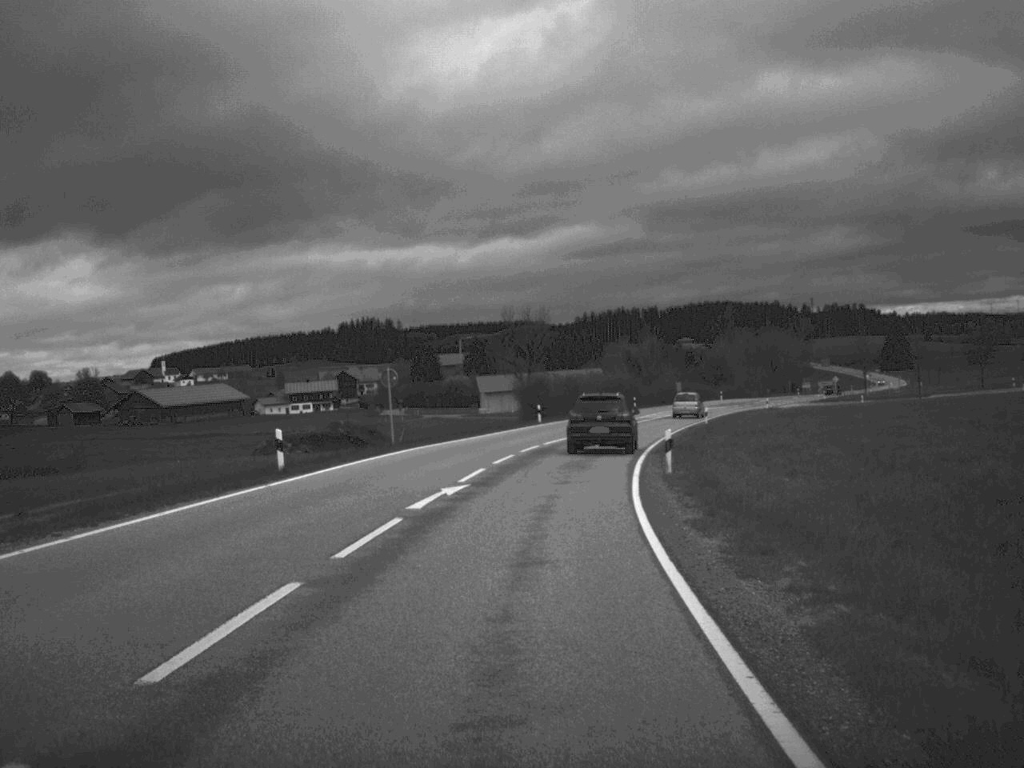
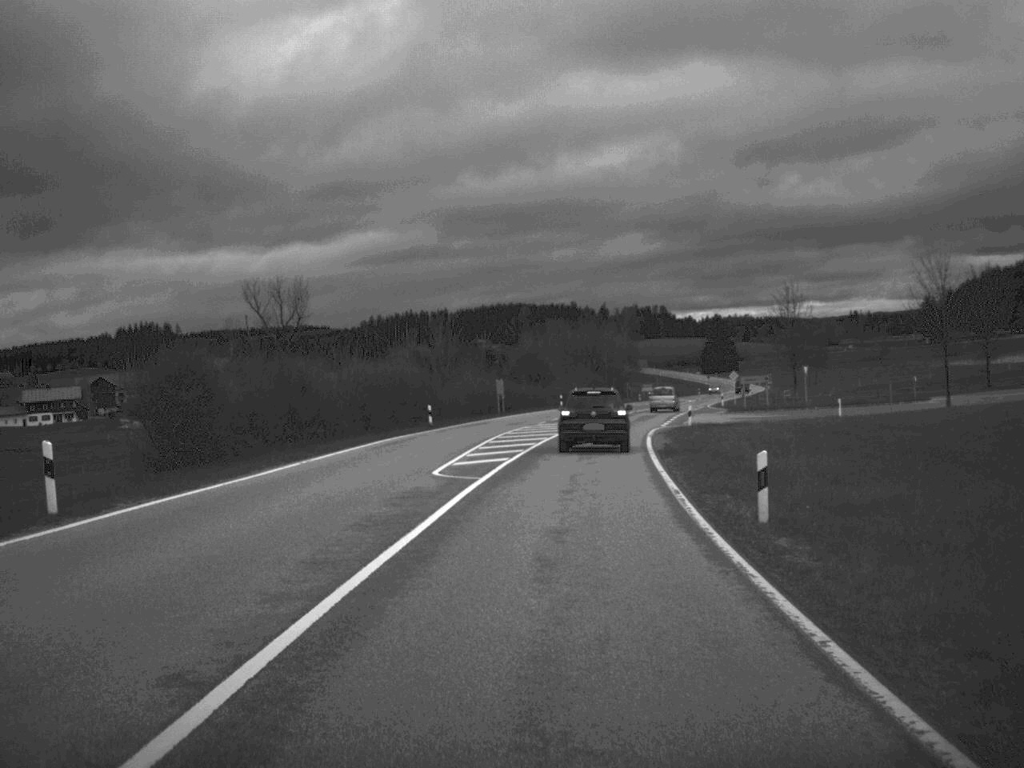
(+3.9, +51.7) m; +9°
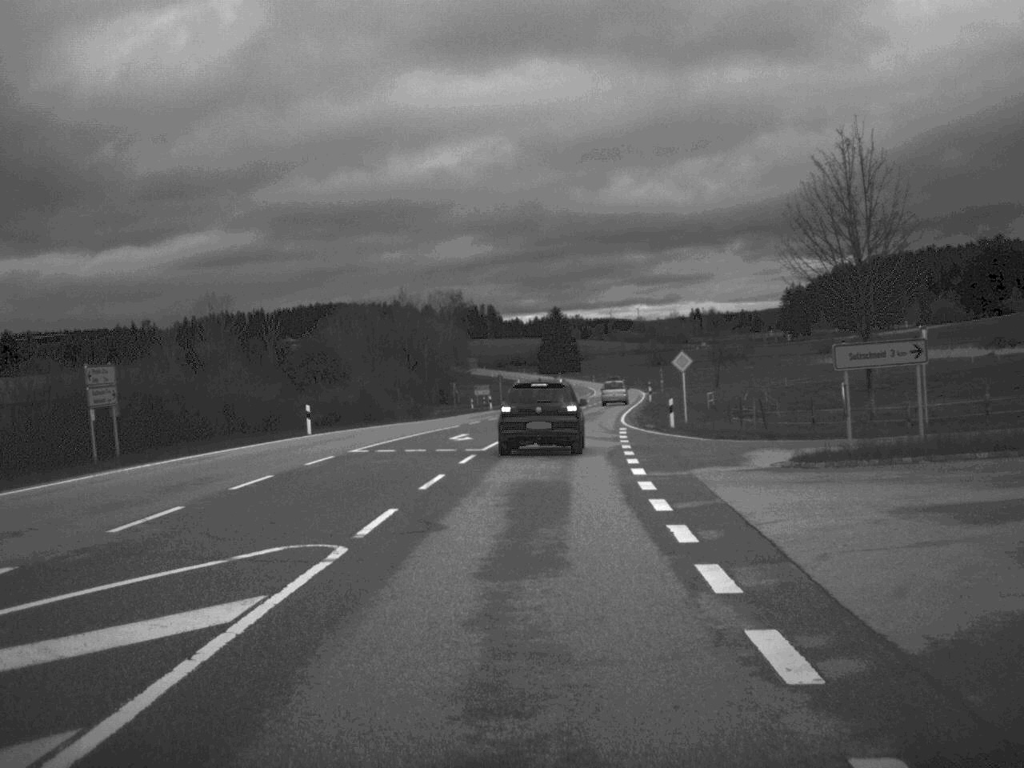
(+3.8, +52.3) m; +8°
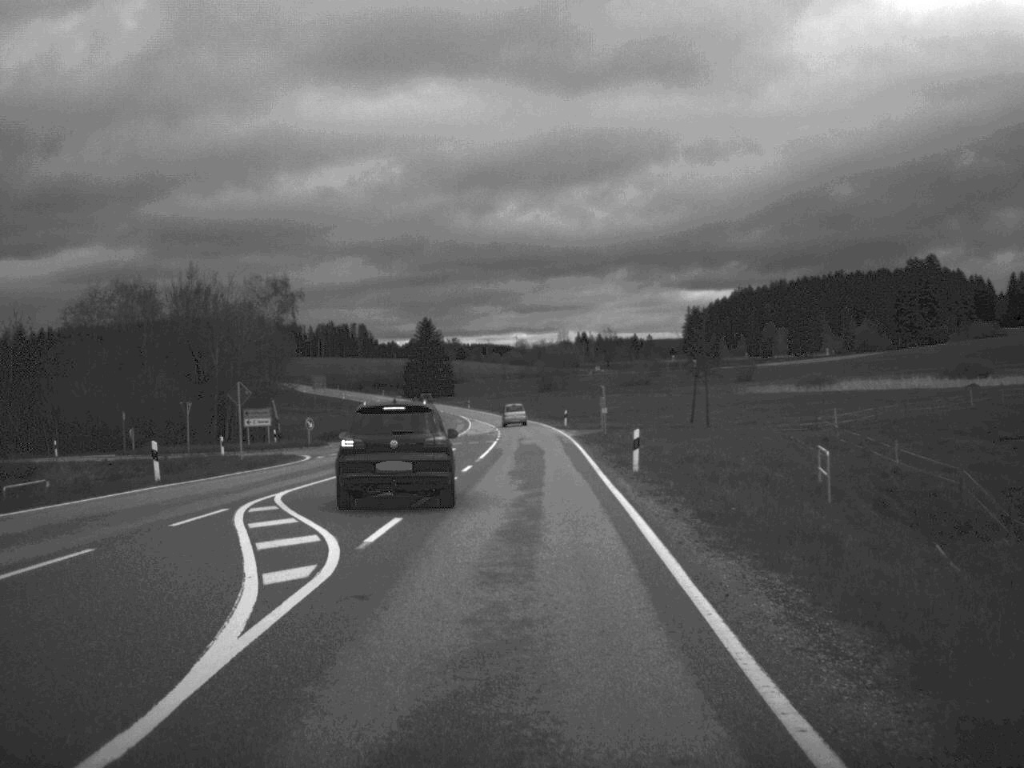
(+3.1, +59.2) m; +5°
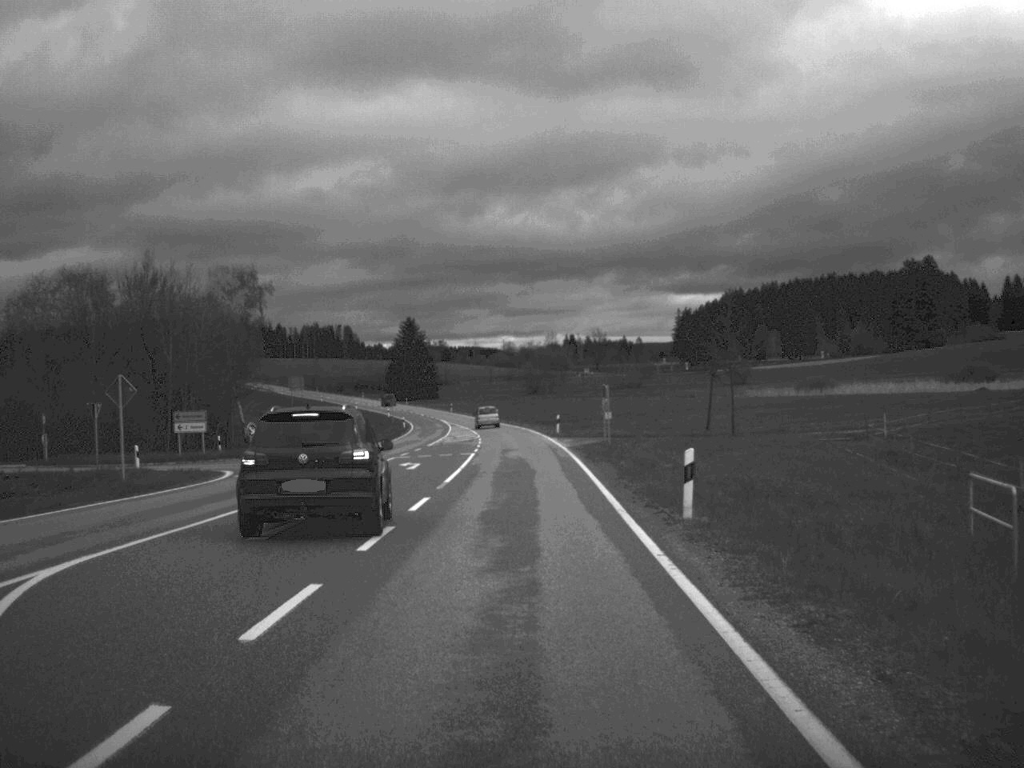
(+0.1, +11.3) m; +1°
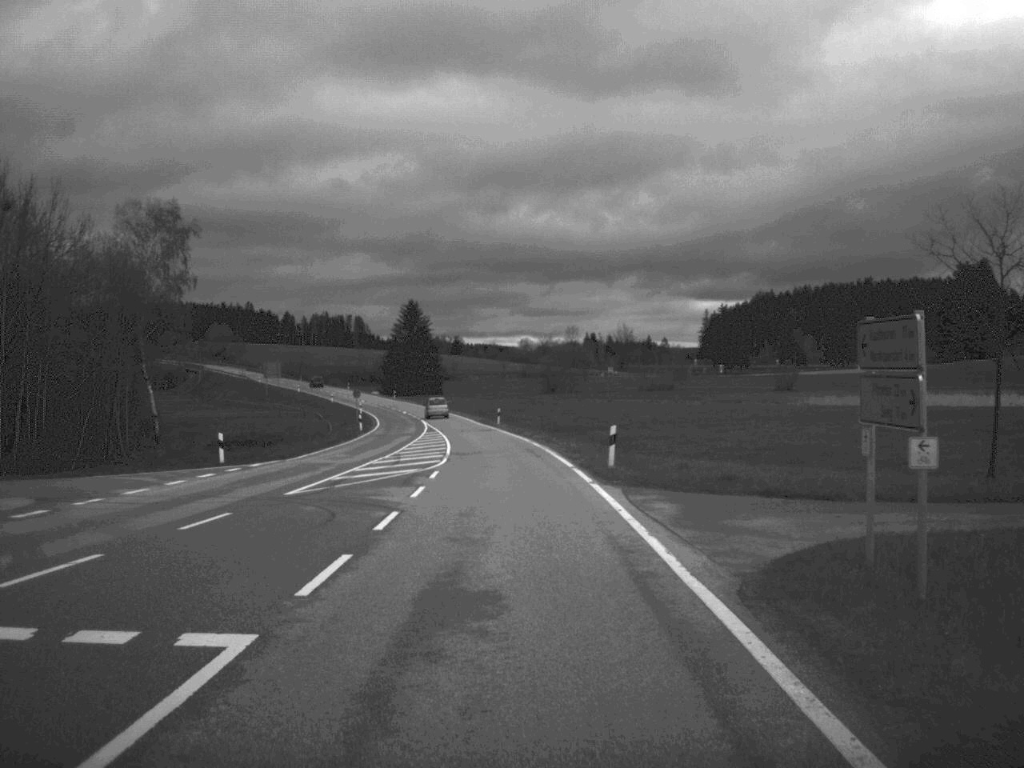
(0.0, +37.5) m; -1°
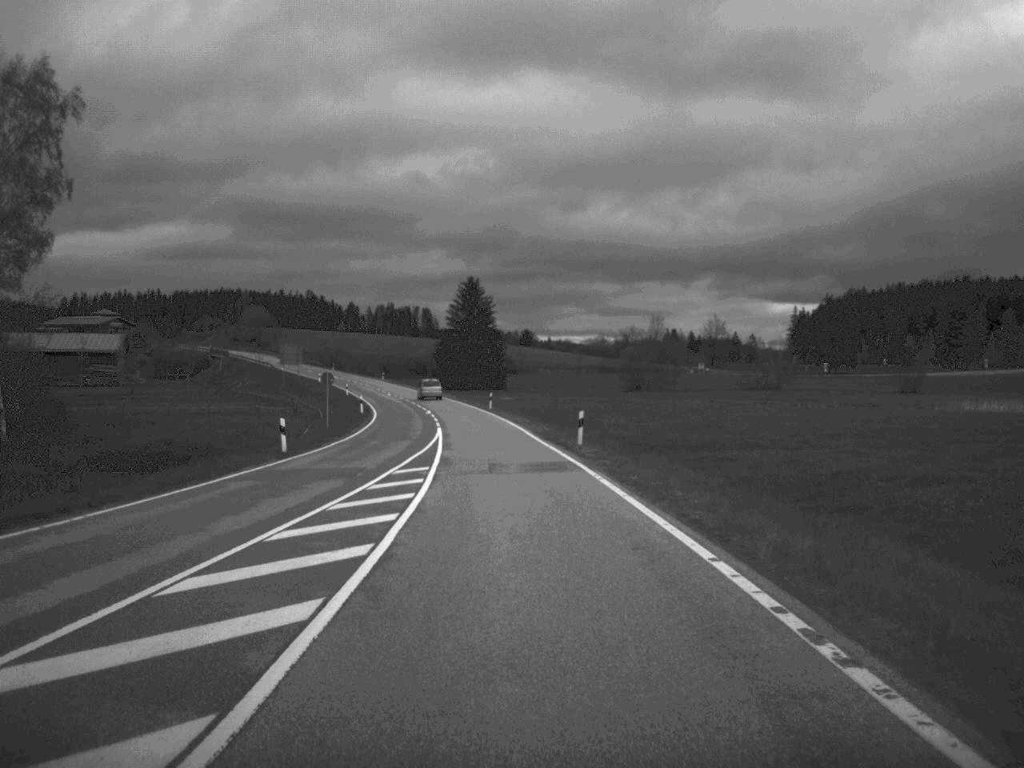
(-1.1, +42.2) m; -3°
